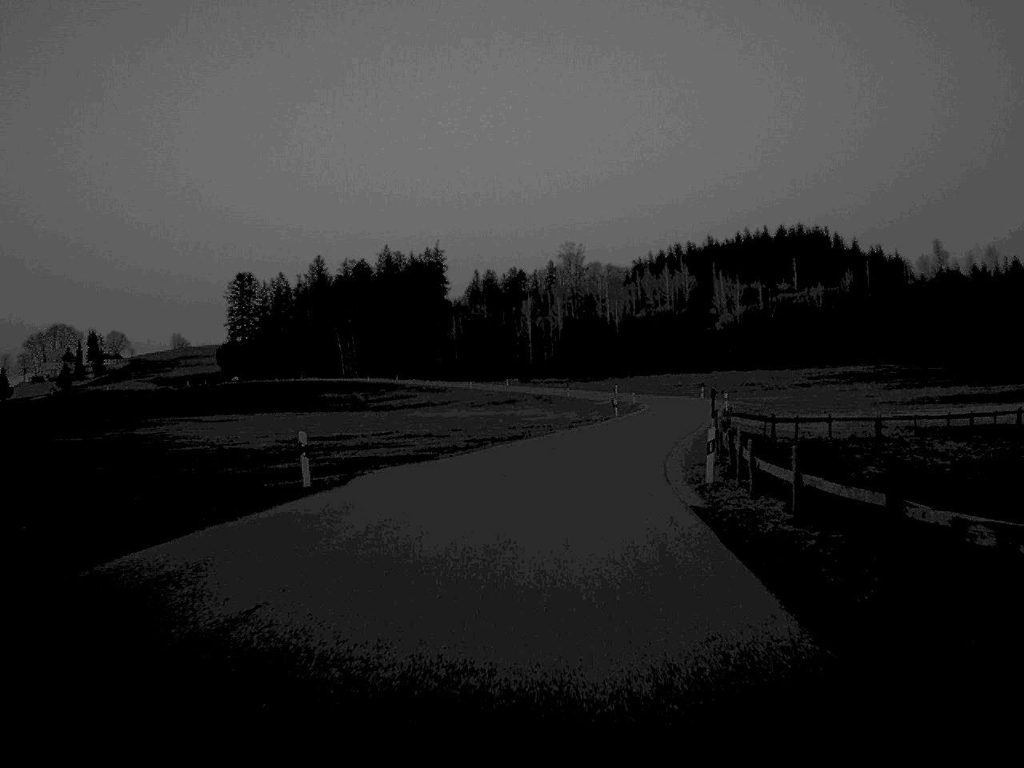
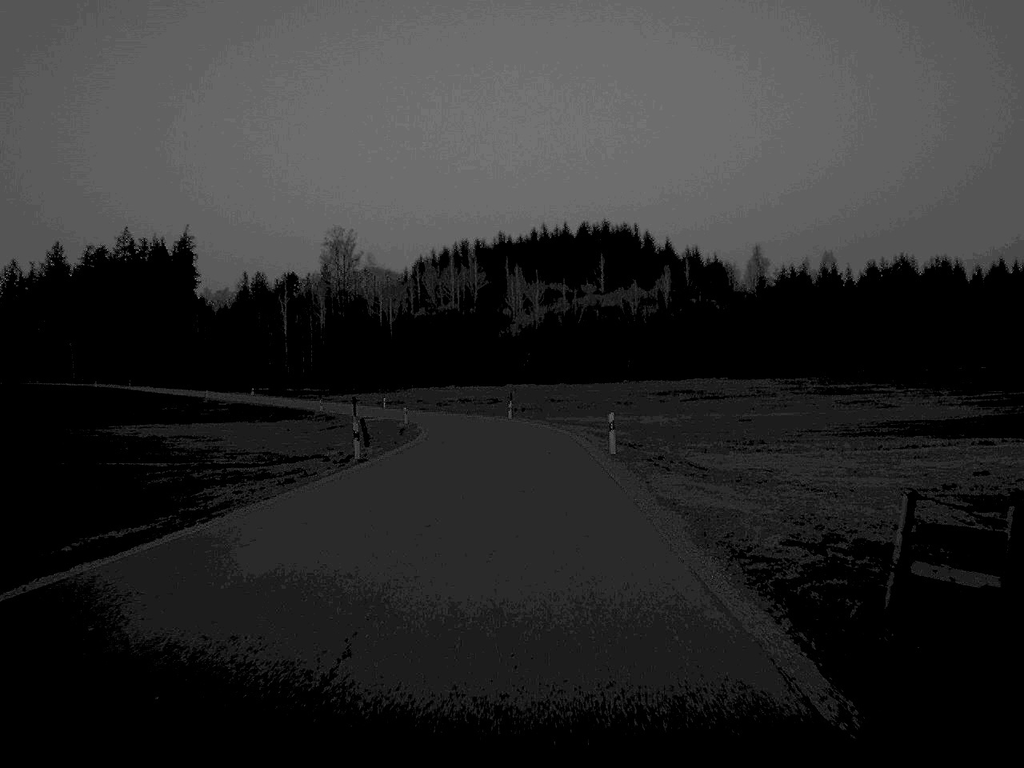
(+4.0, +43.5) m; +10°
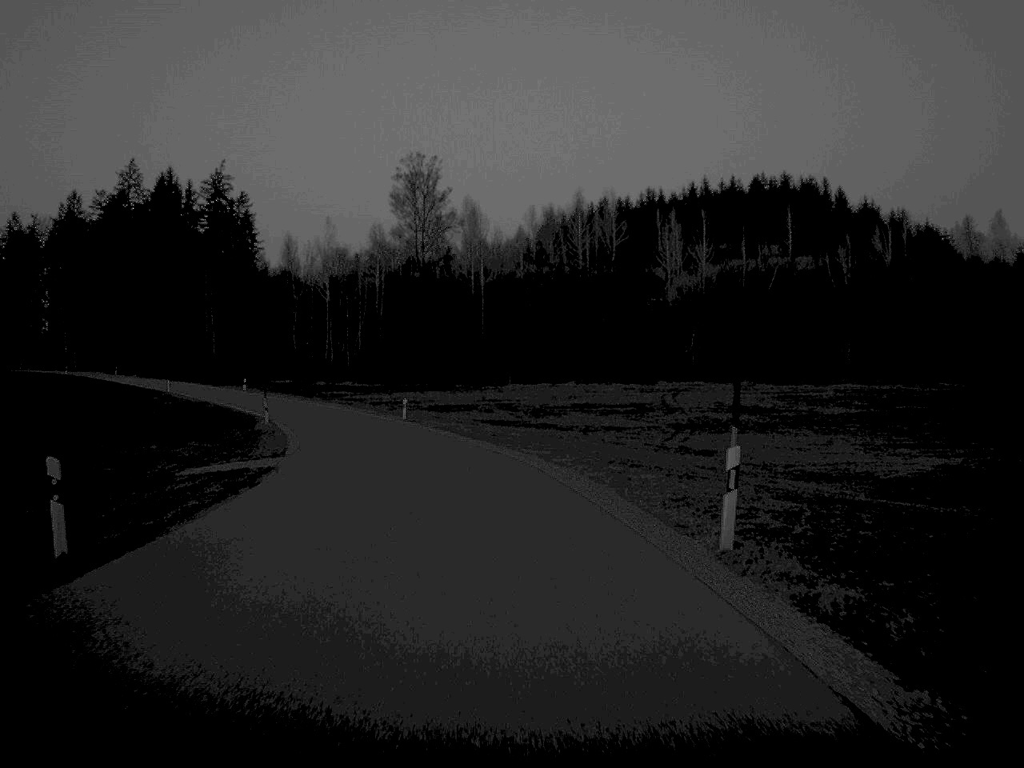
(-1.8, +71.2) m; -7°
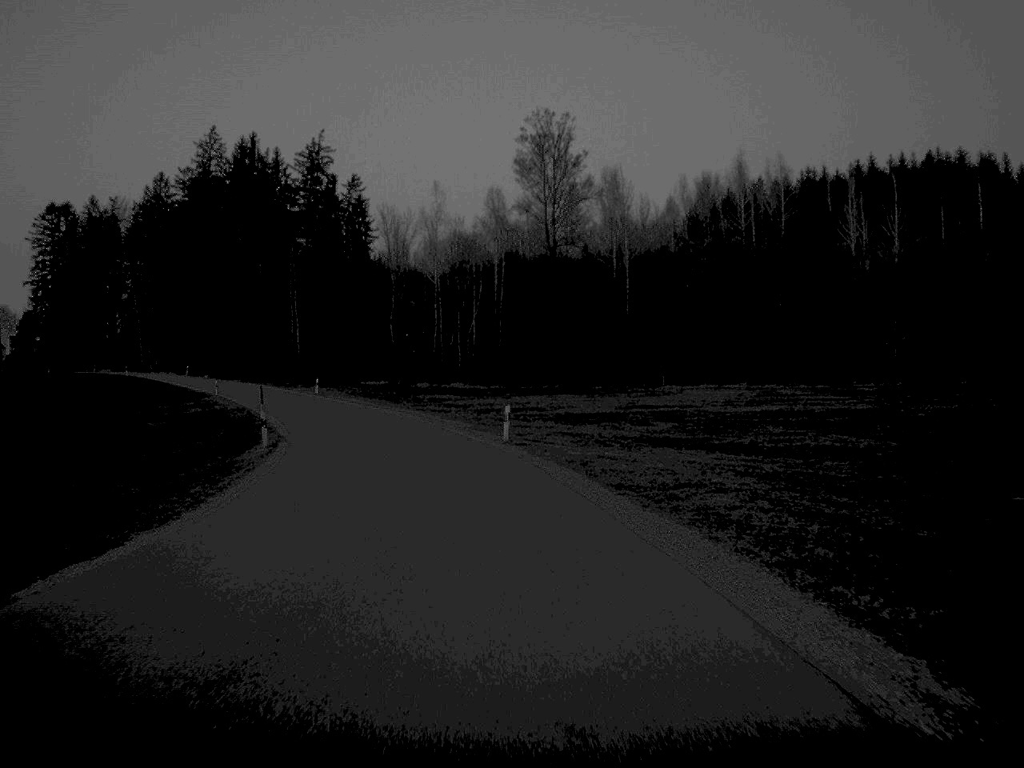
(-1.4, +27.0) m; -6°
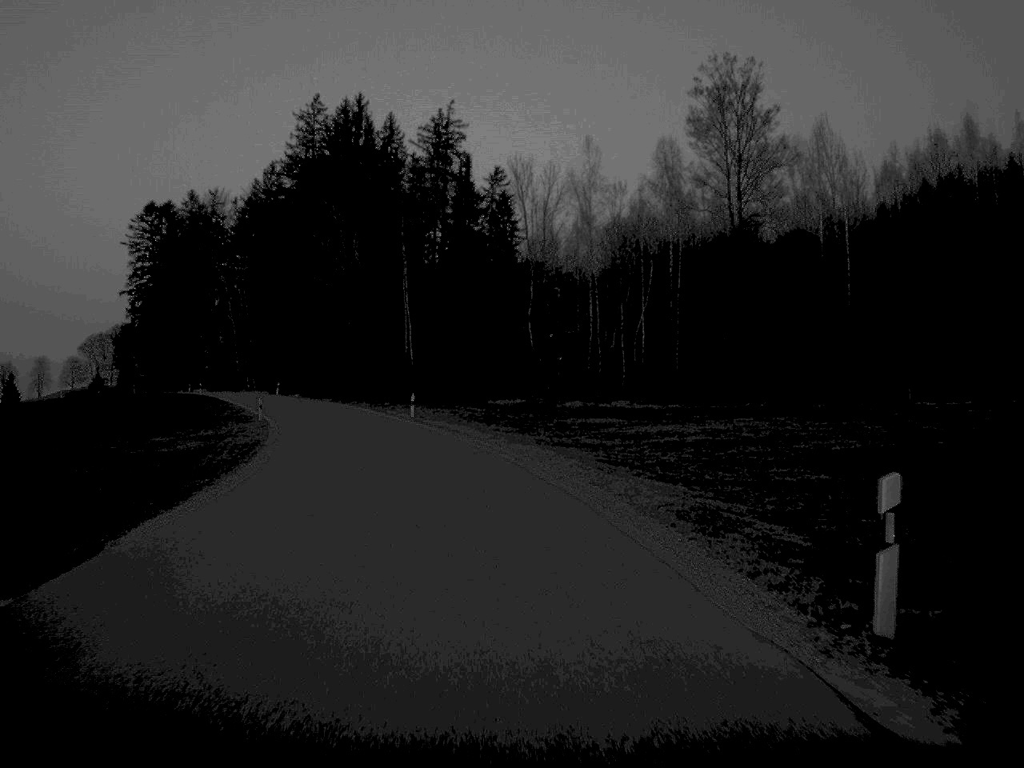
(-1.7, +28.7) m; -7°
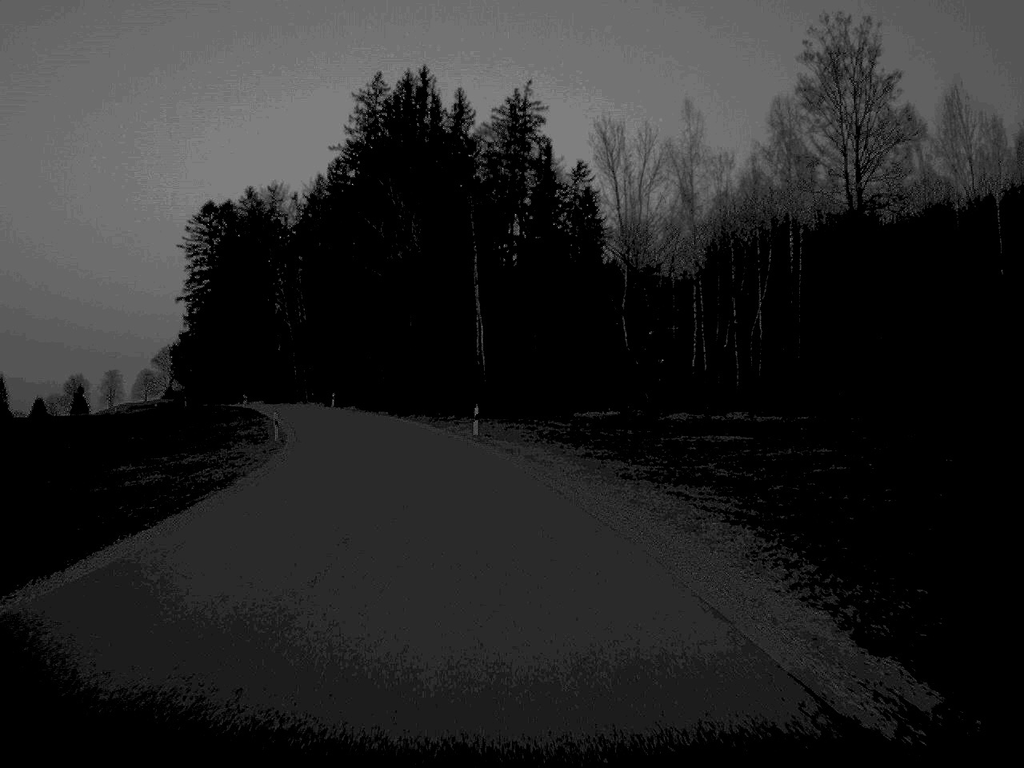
(-0.4, +13.7) m; -4°
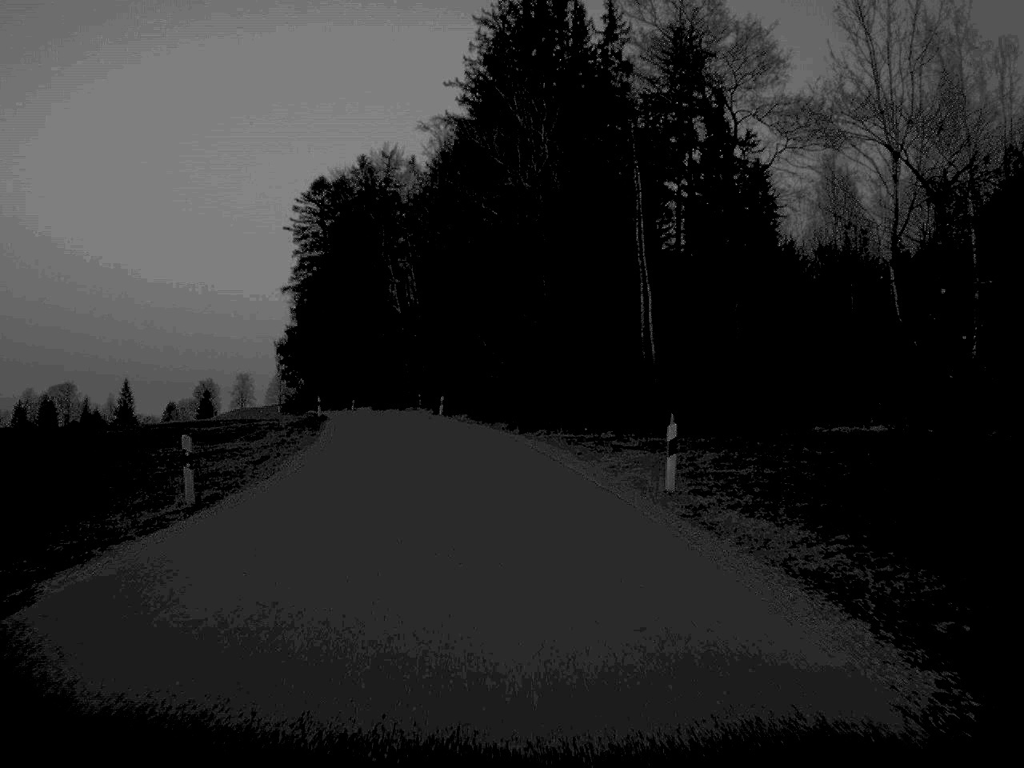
(-1.6, +25.9) m; -7°
